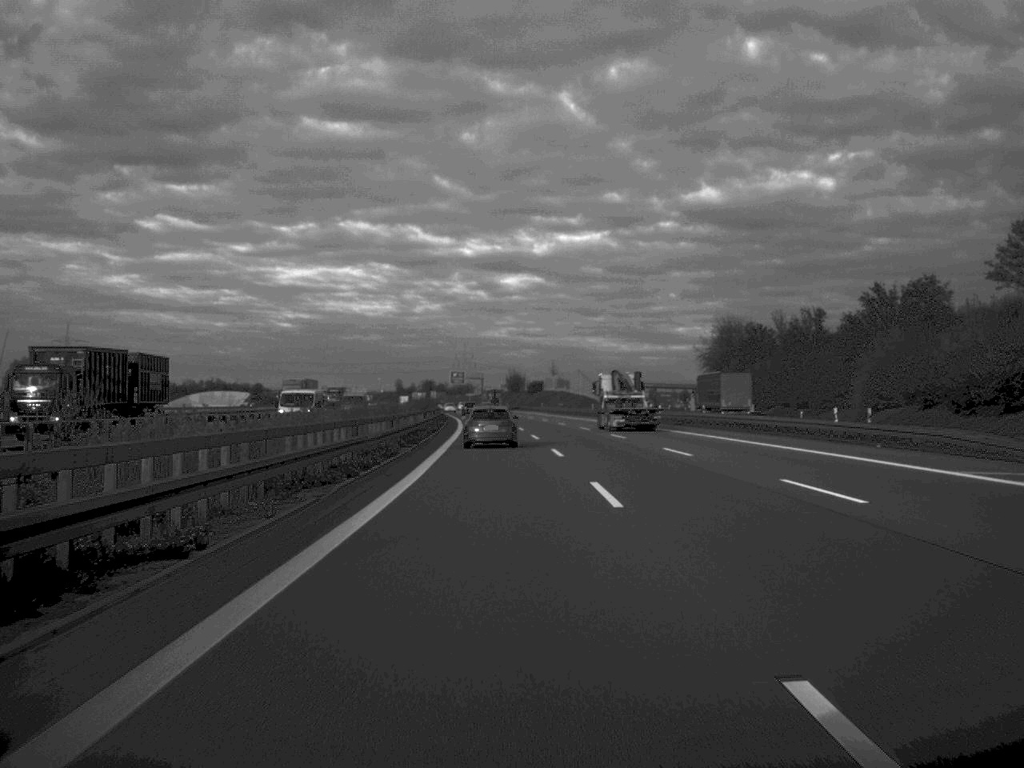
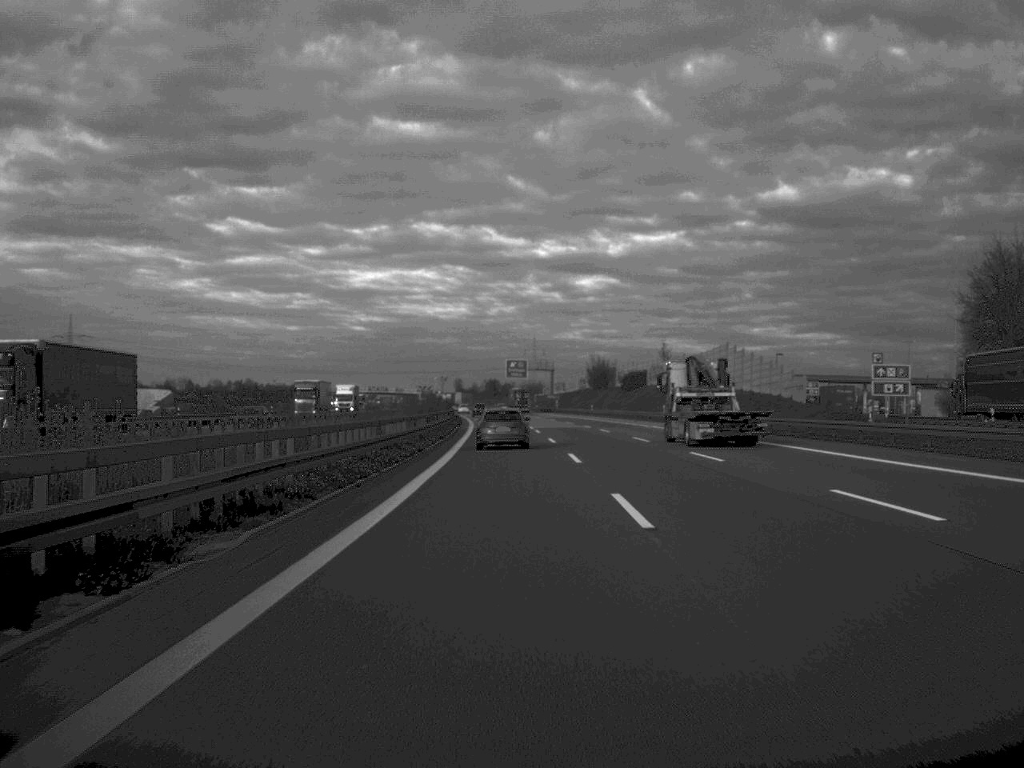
(-2.6, +92.6) m; -3°
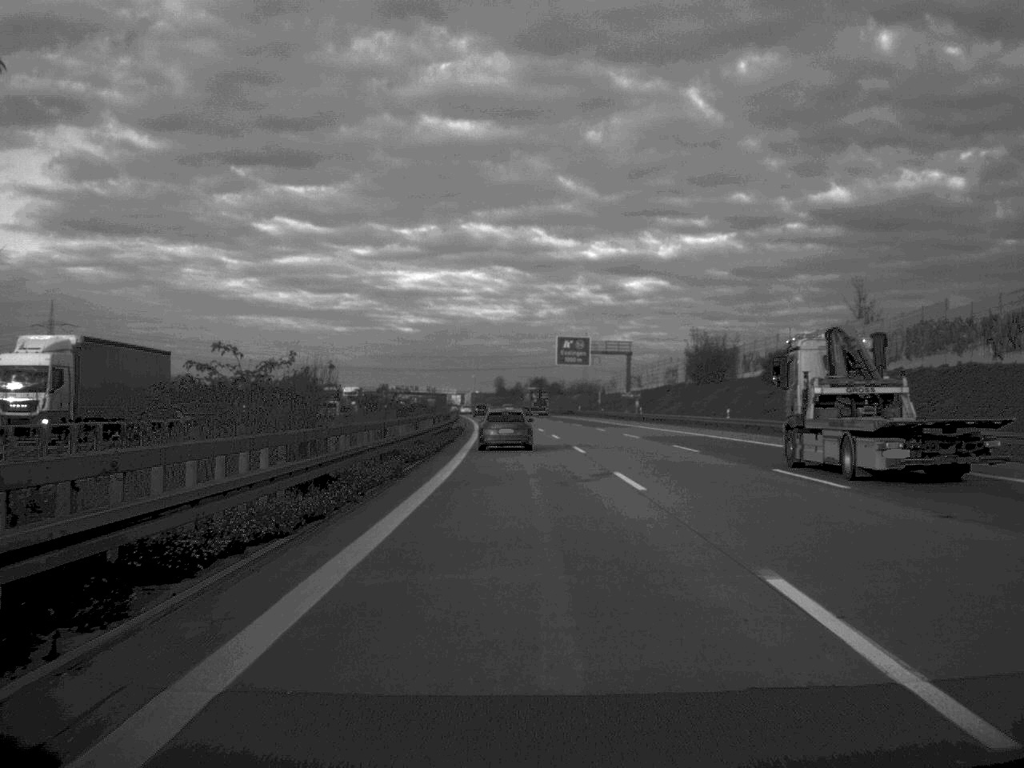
(-1.4, +74.9) m; -2°
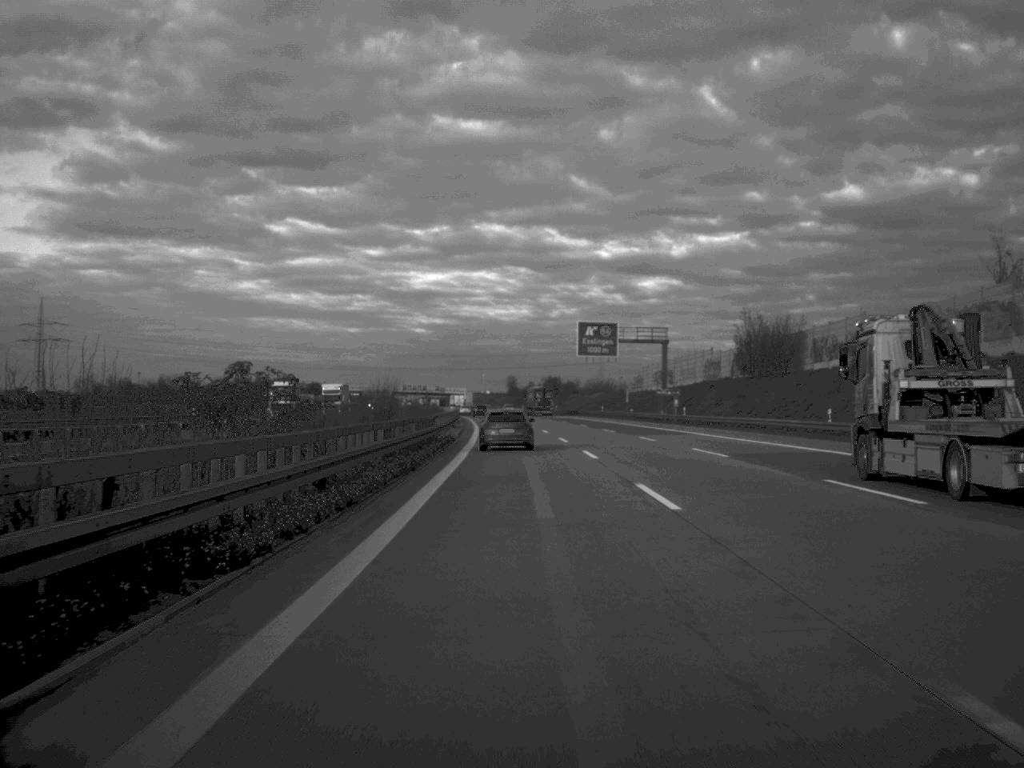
(-0.1, +23.4) m; -1°
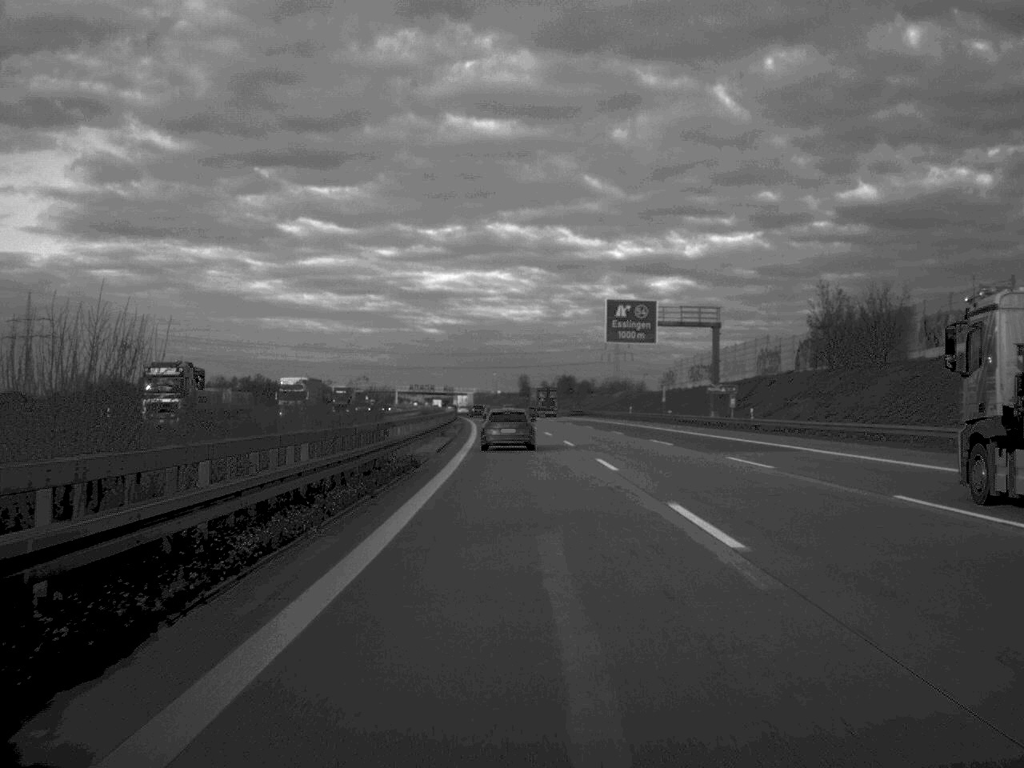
(-0.1, +23.5) m; -1°
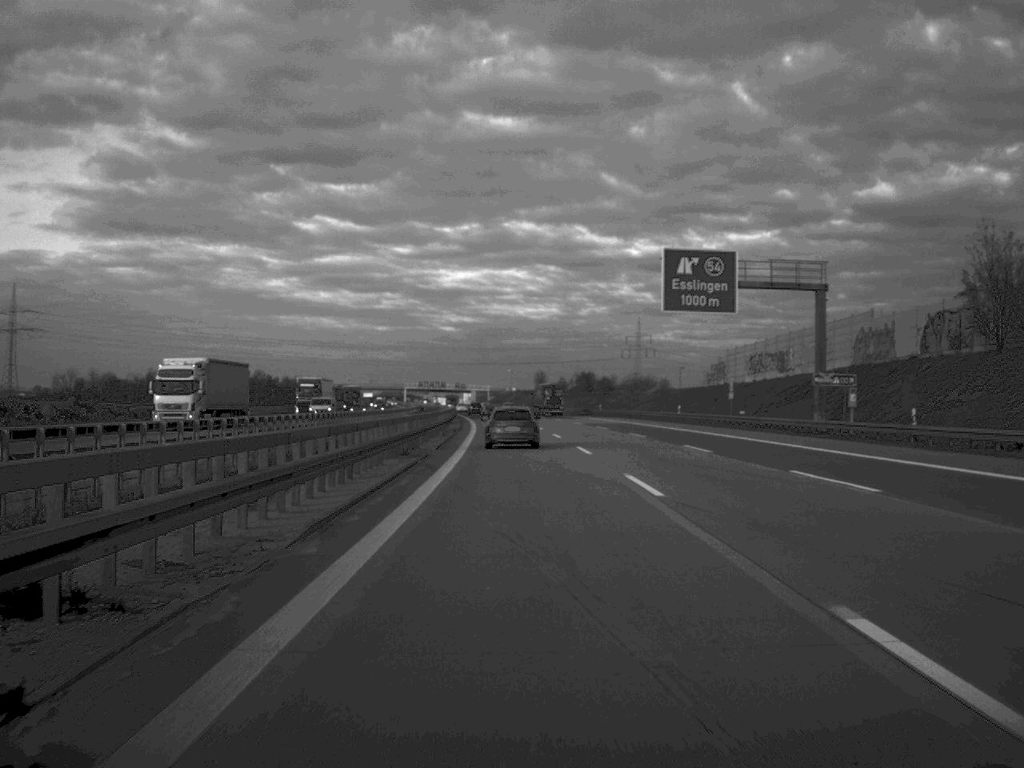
(-0.2, +27.1) m; -1°
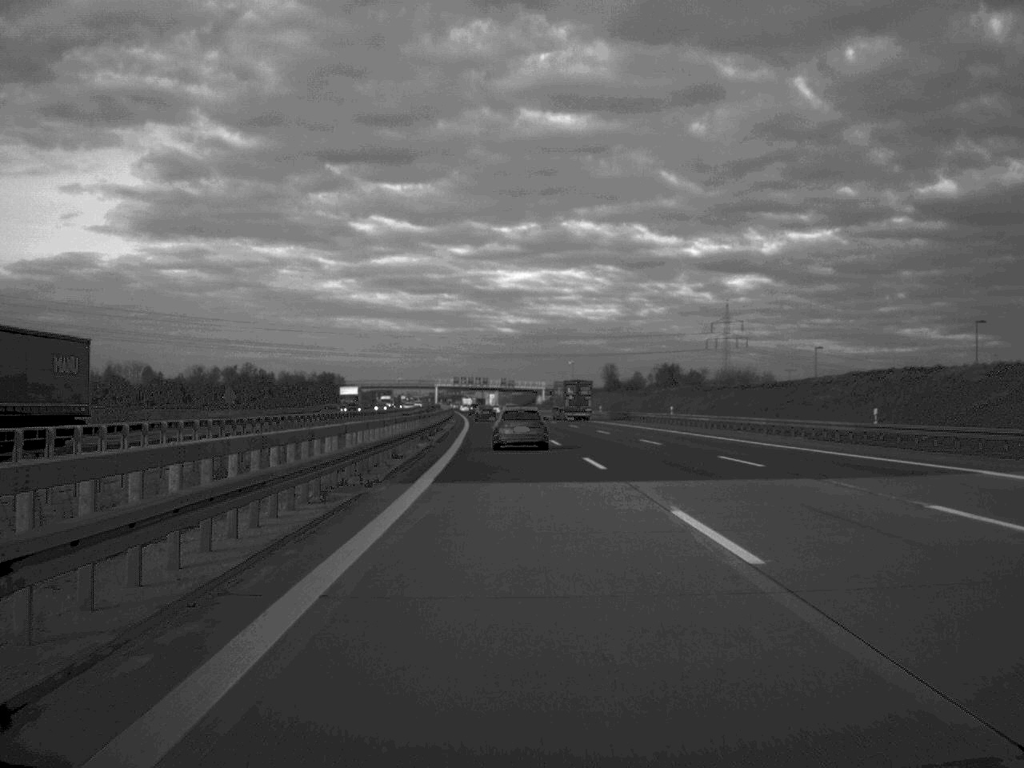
(-2.3, +97.9) m; -3°
